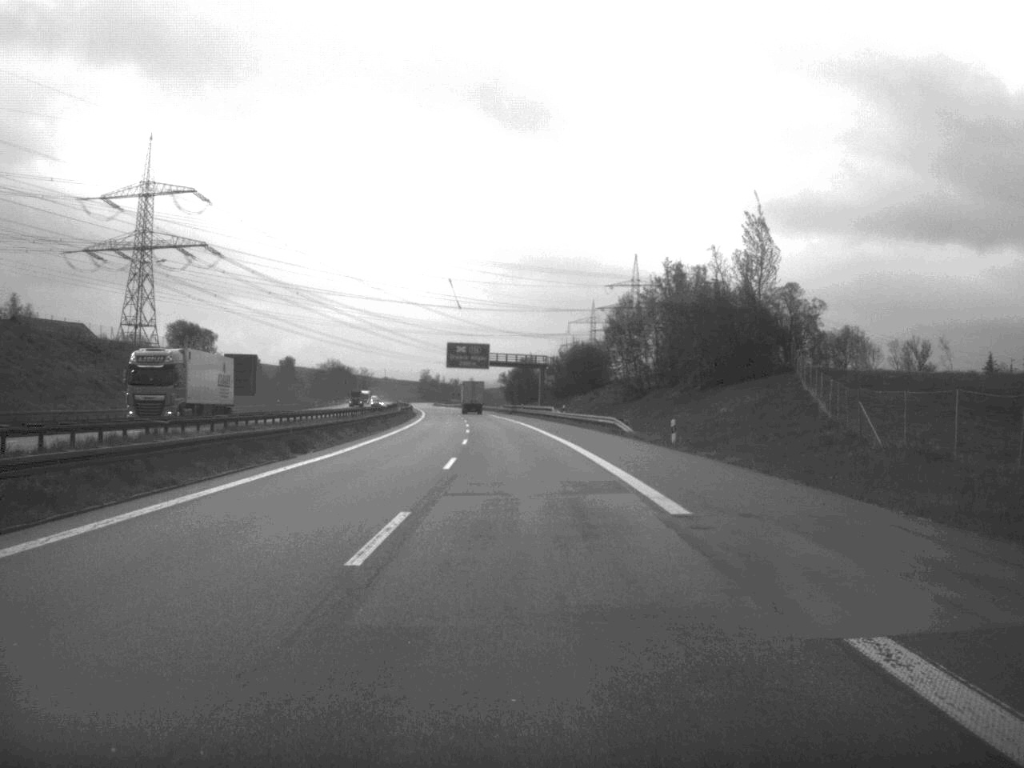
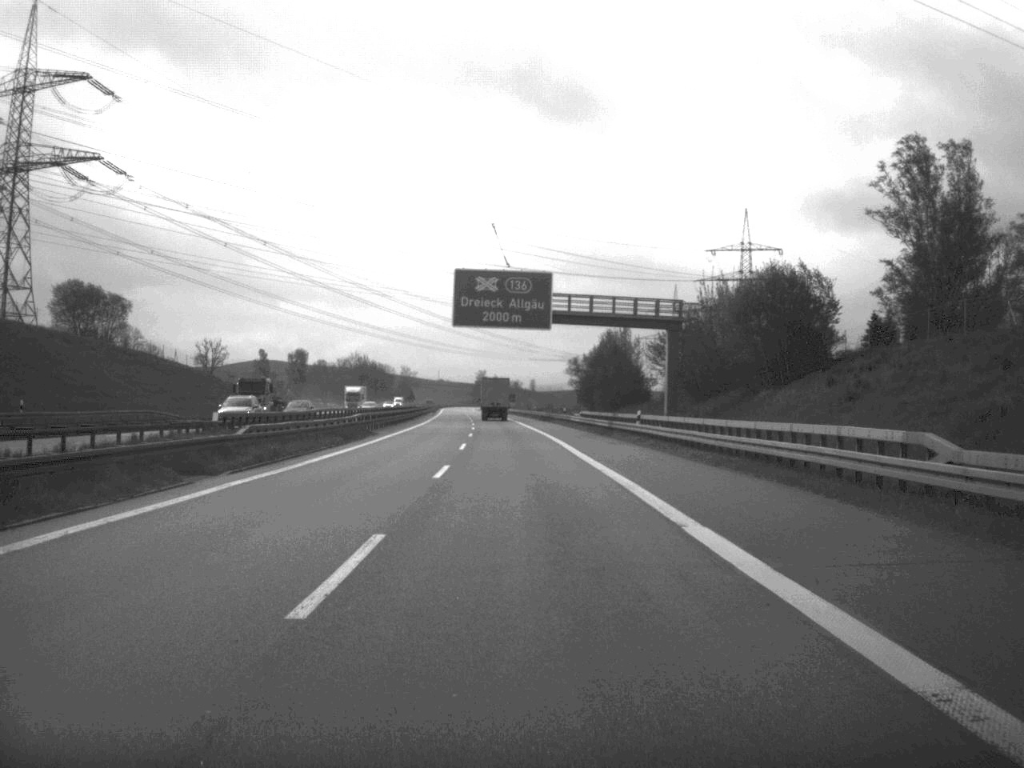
(-2.7, +91.7) m; -3°
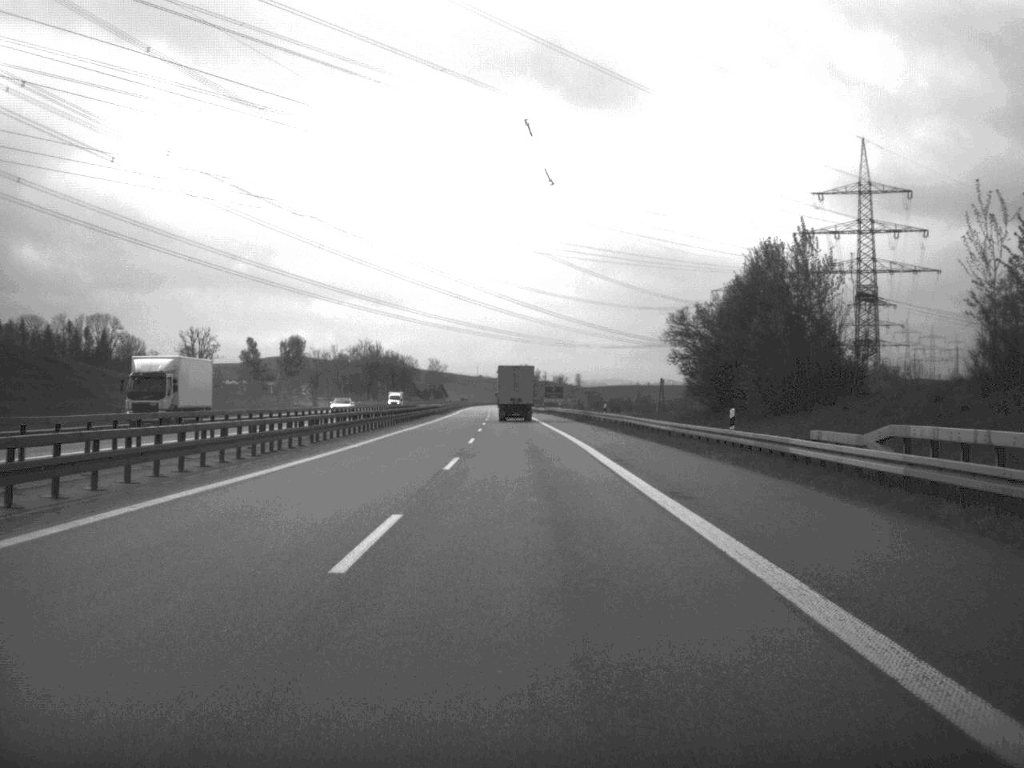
(-1.2, +68.6) m; -2°
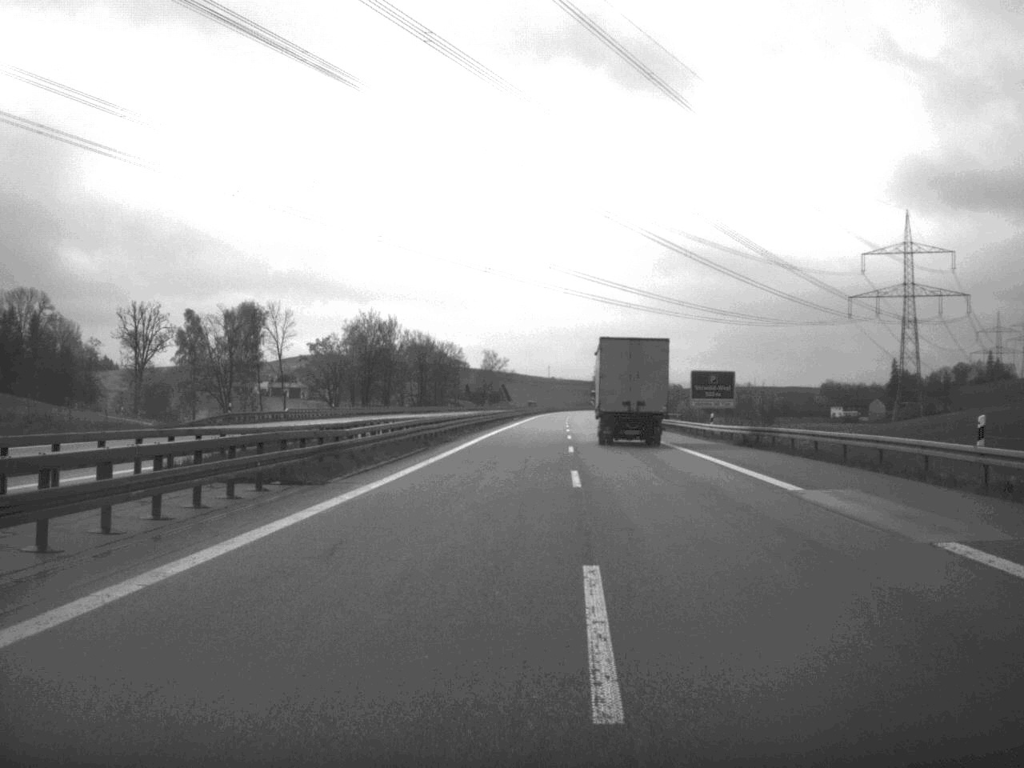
(-3.6, +111.4) m; -3°
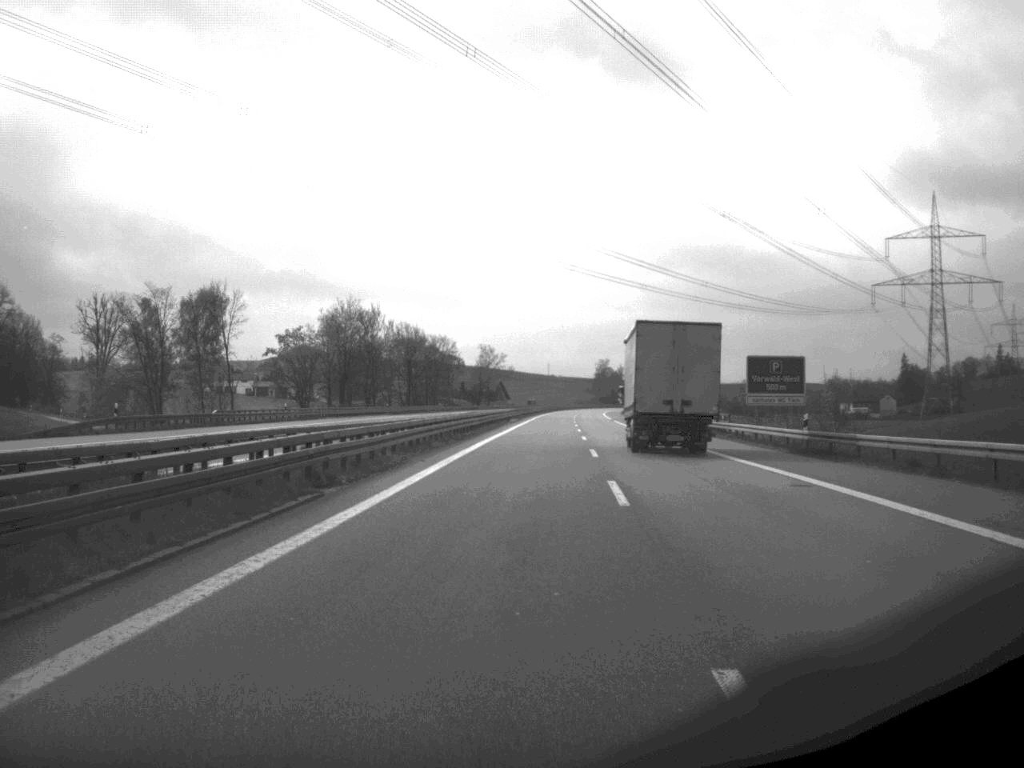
(0.0, +22.6) m; 0°
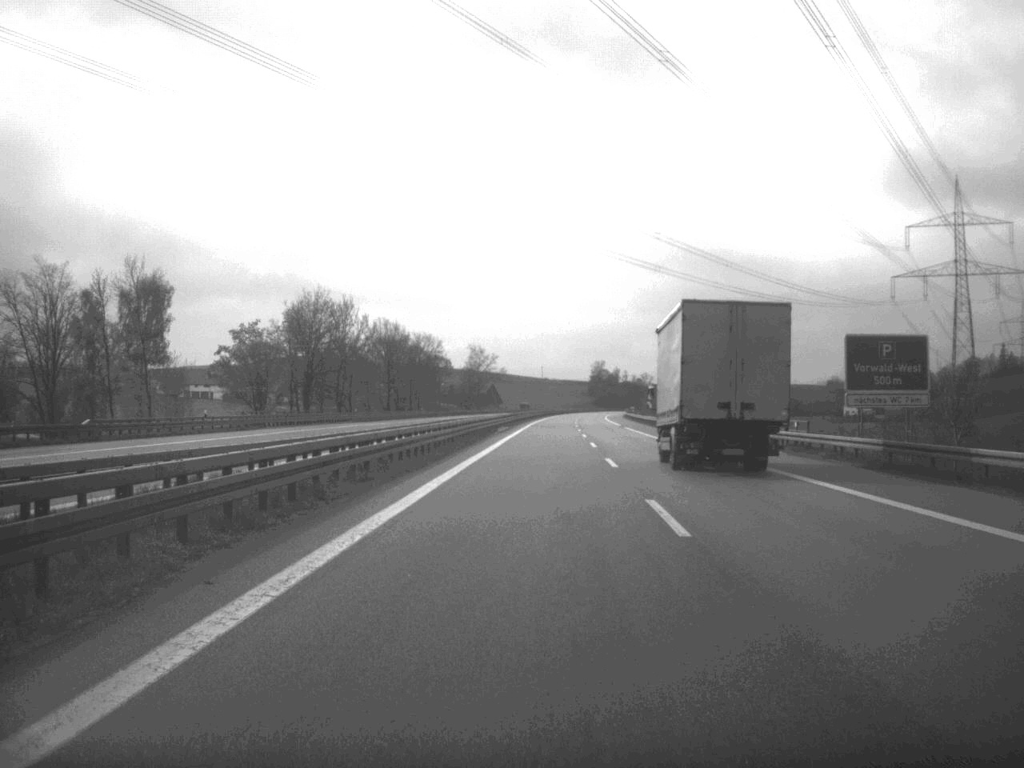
(0.0, +21.6) m; 0°
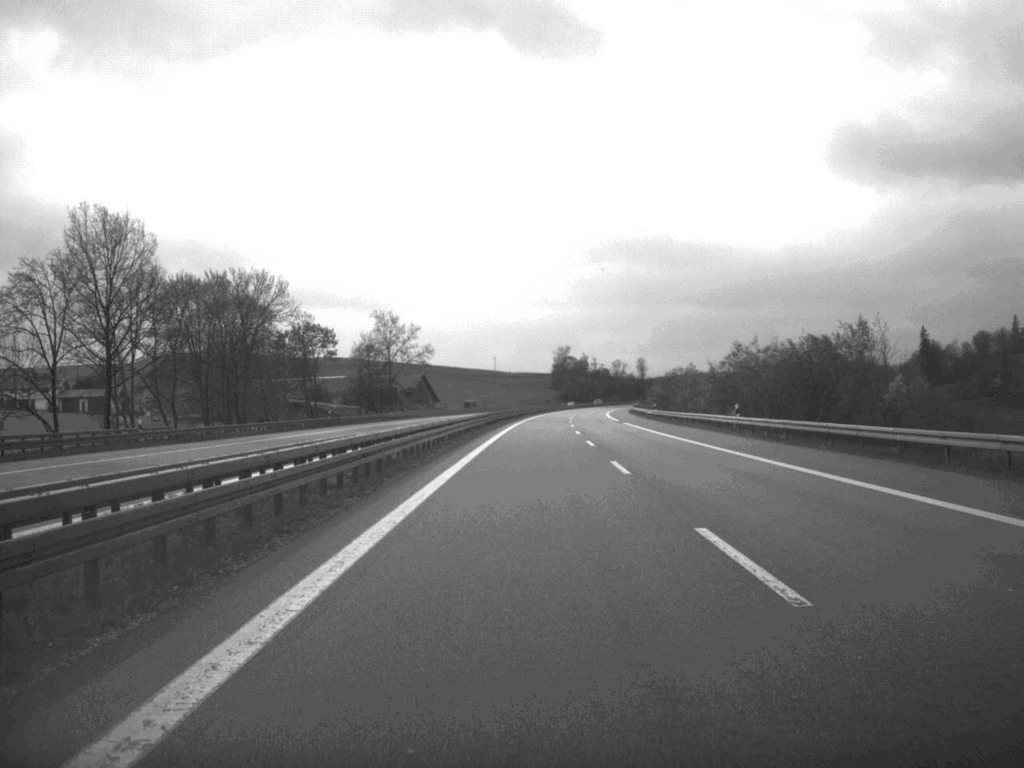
(+2.3, +112.0) m; +2°
